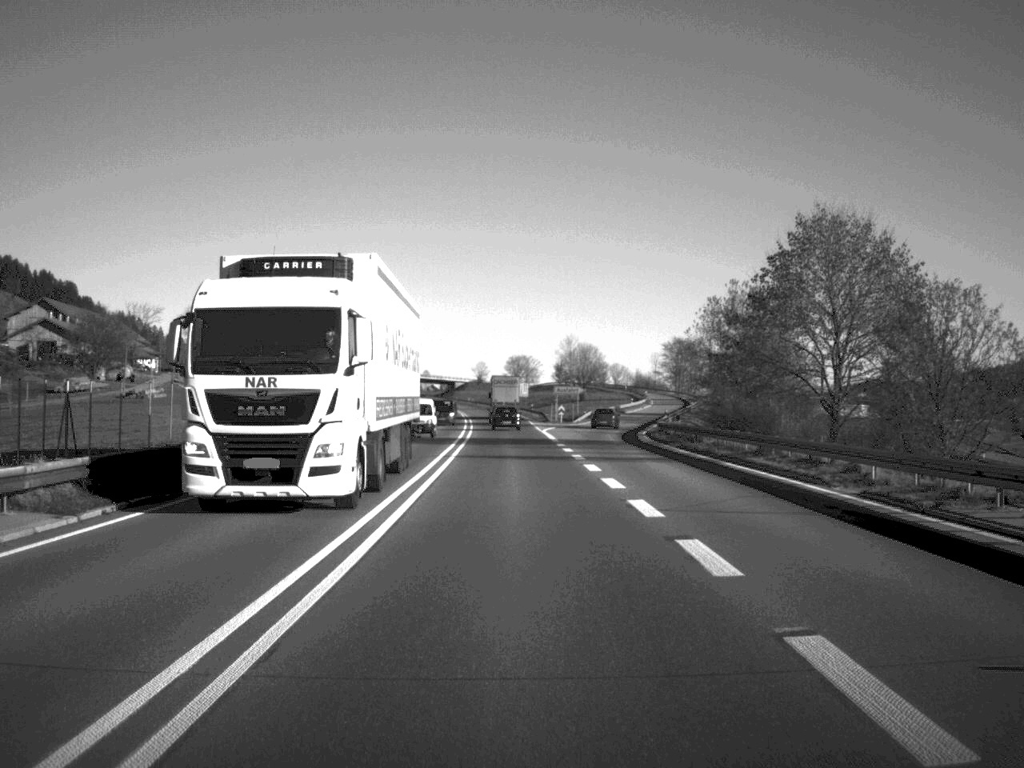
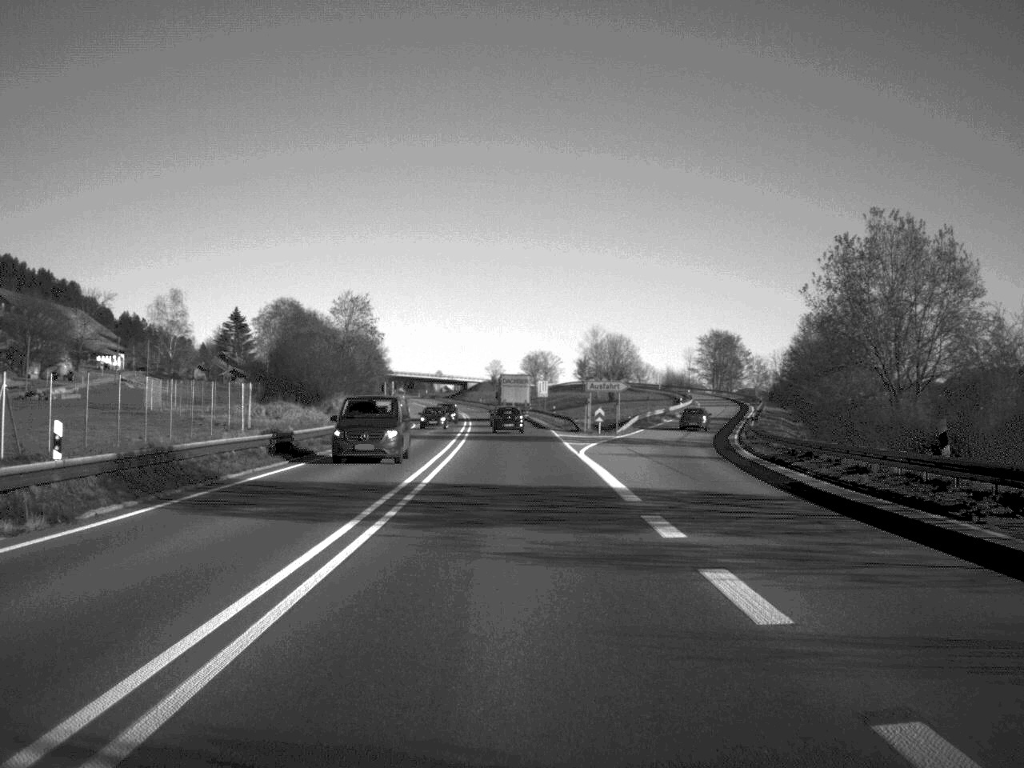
(-0.2, +32.1) m; -1°
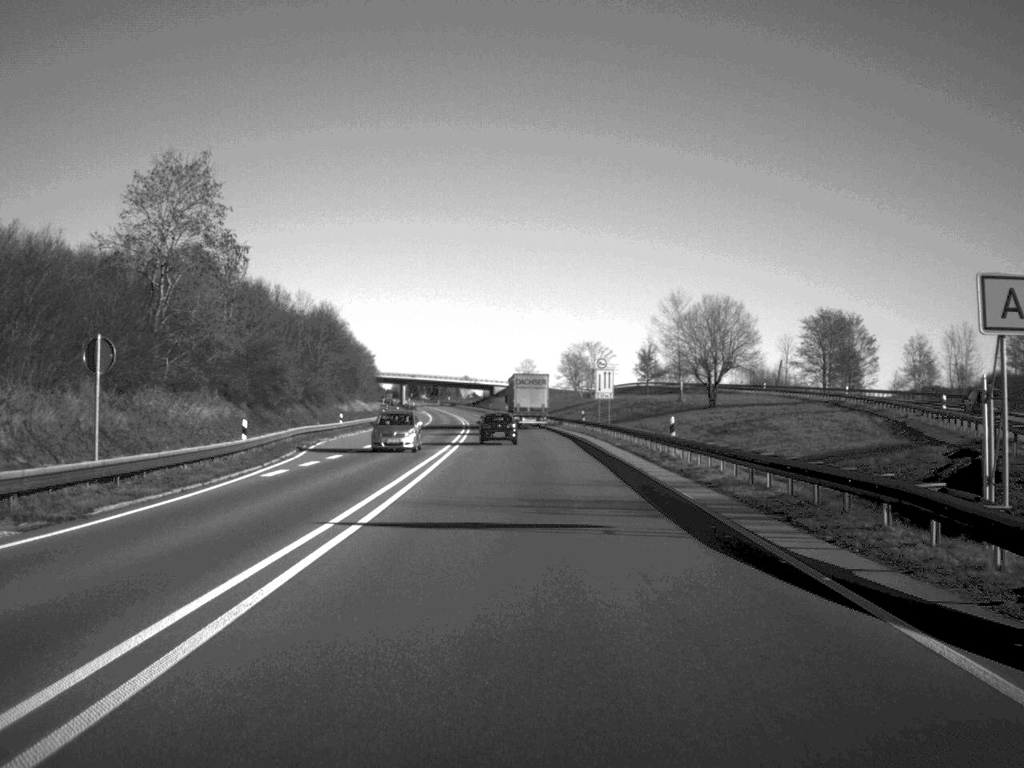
(-0.9, +68.0) m; -2°
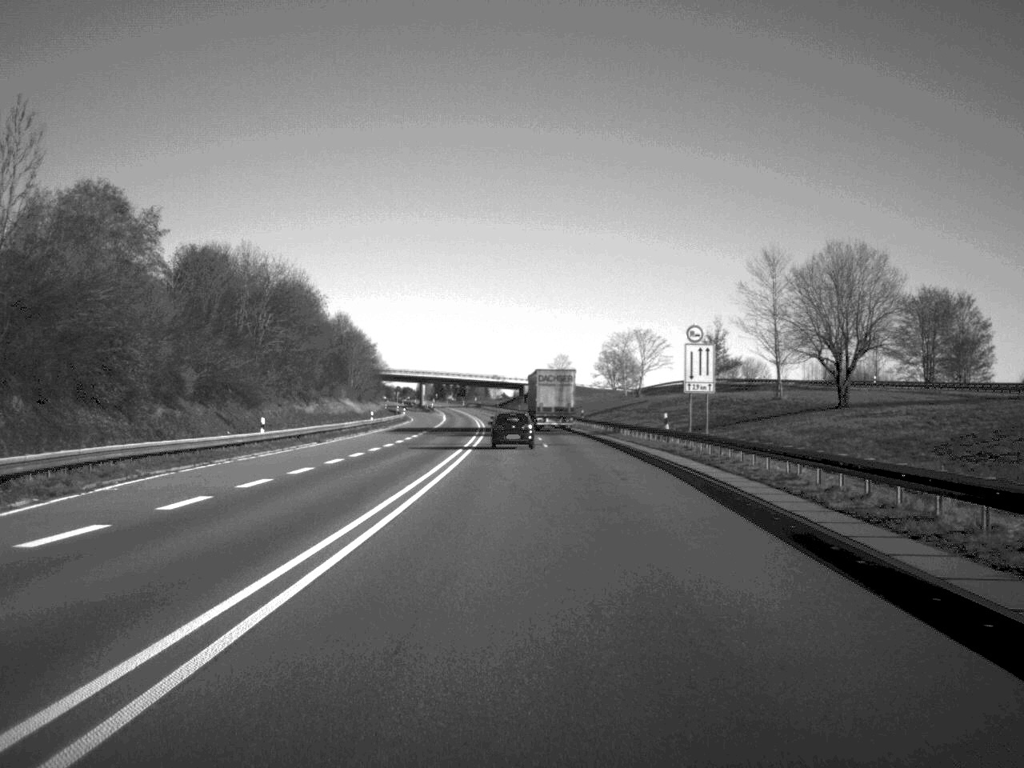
(-0.5, +34.8) m; -1°
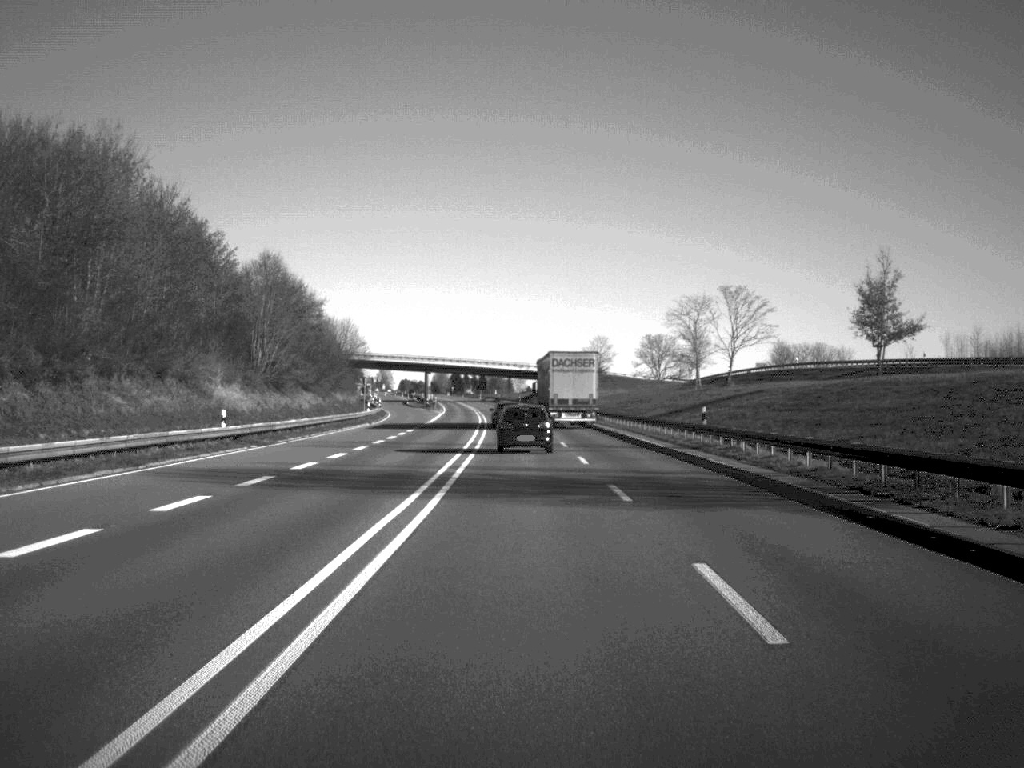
(-0.7, +55.8) m; -1°
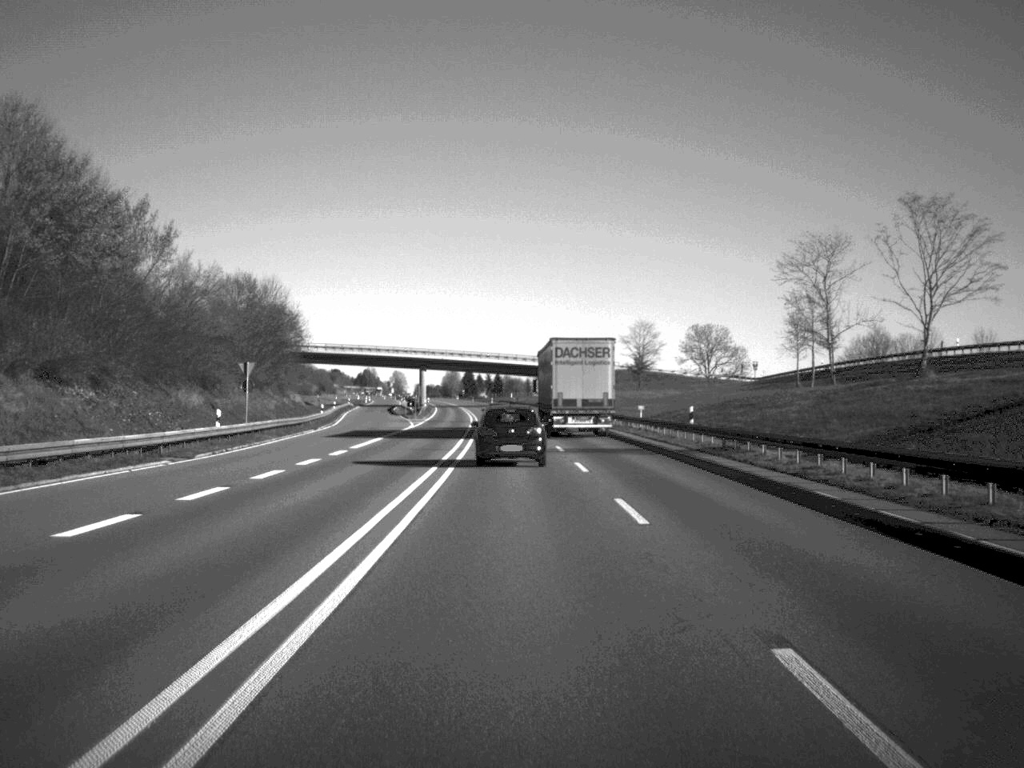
(-0.3, +51.7) m; -1°
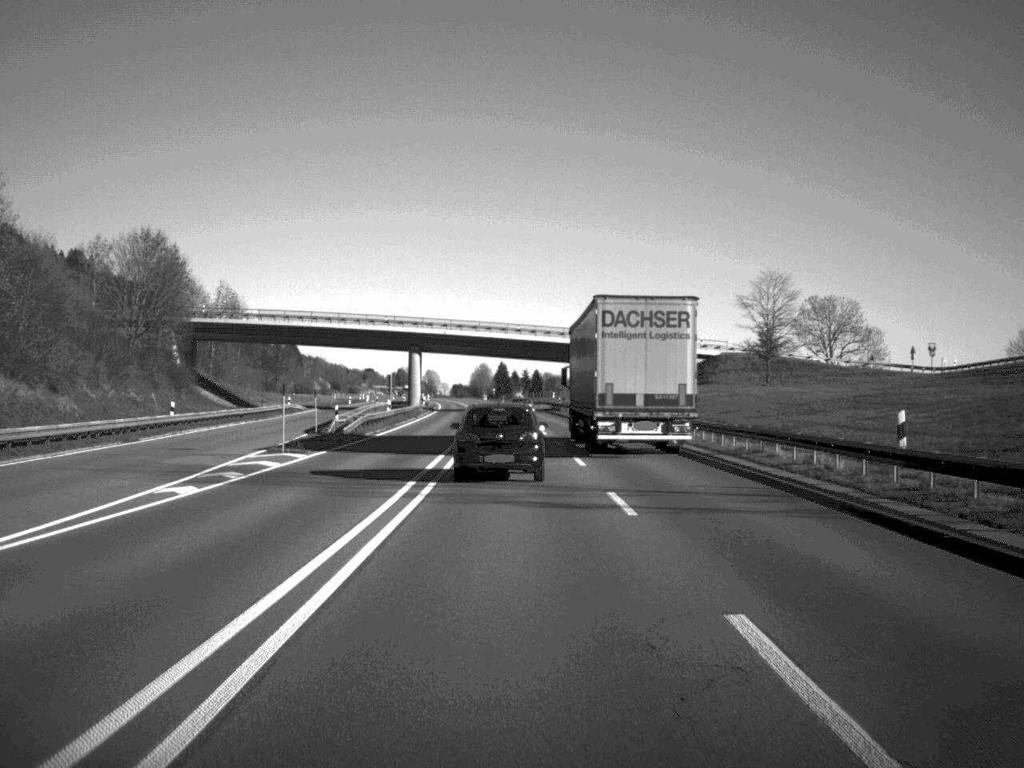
(-1.2, +70.7) m; -2°
